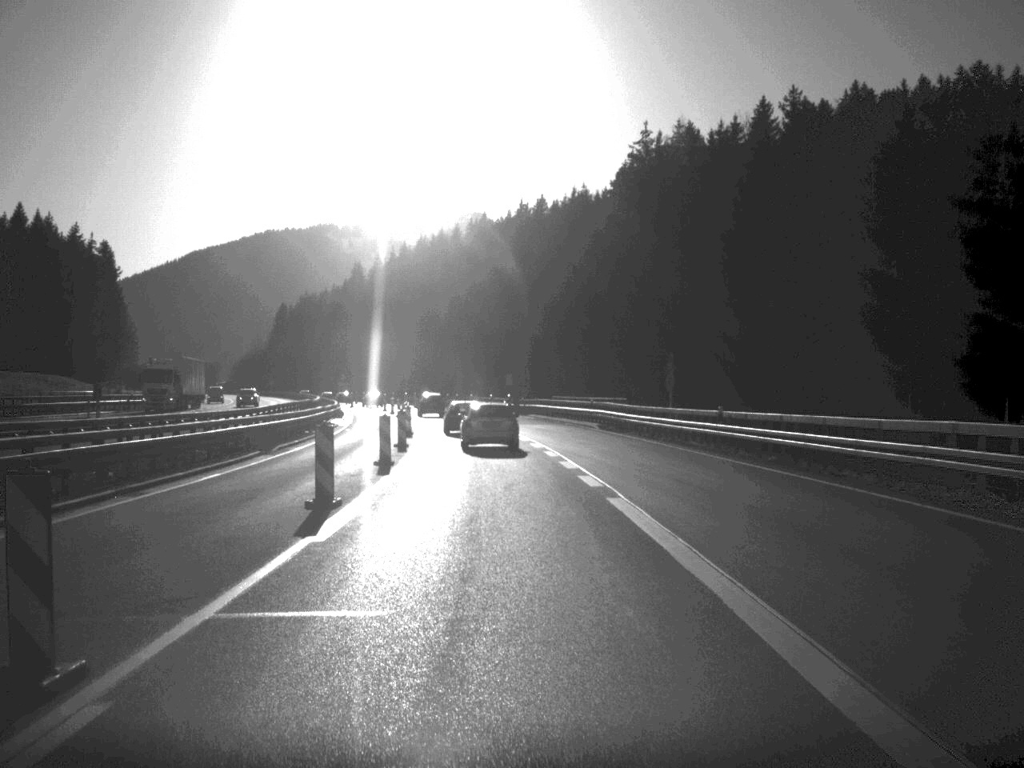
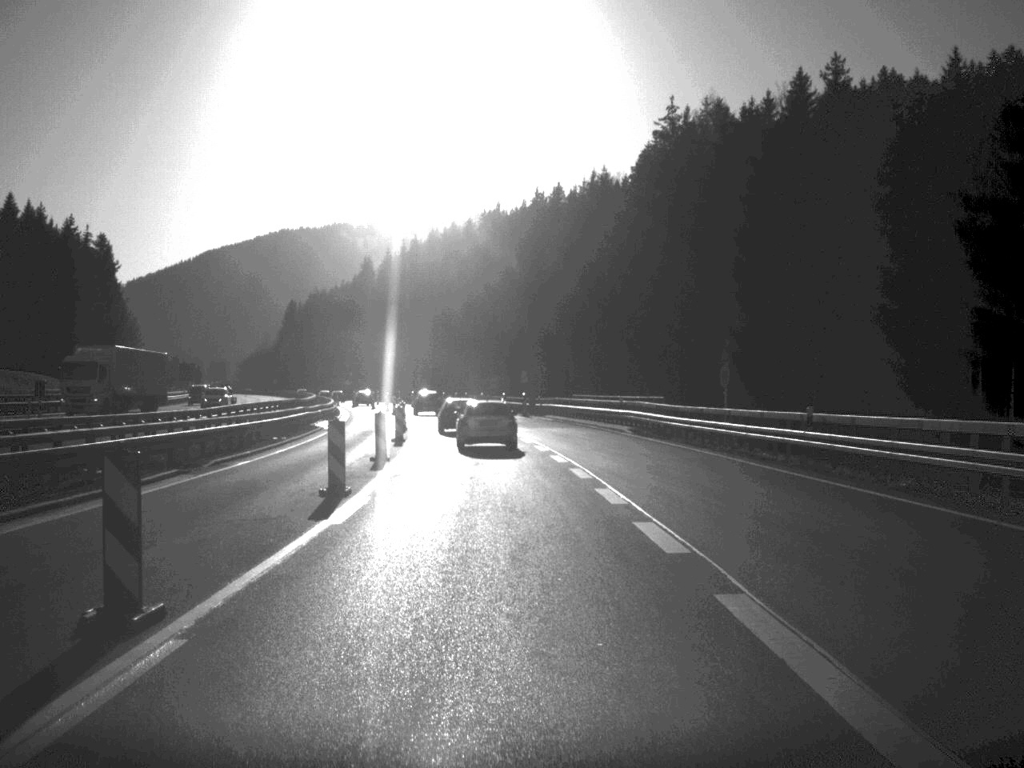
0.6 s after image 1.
(-0.1, +10.3) m; -1°
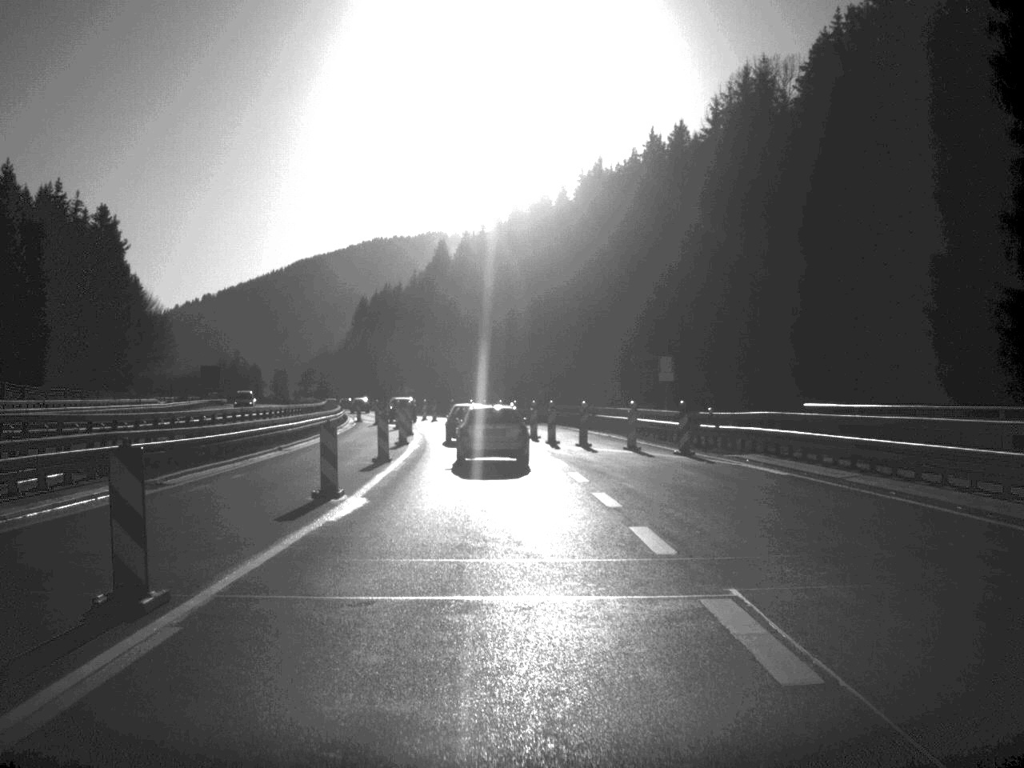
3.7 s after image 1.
(-1.7, +47.4) m; -4°
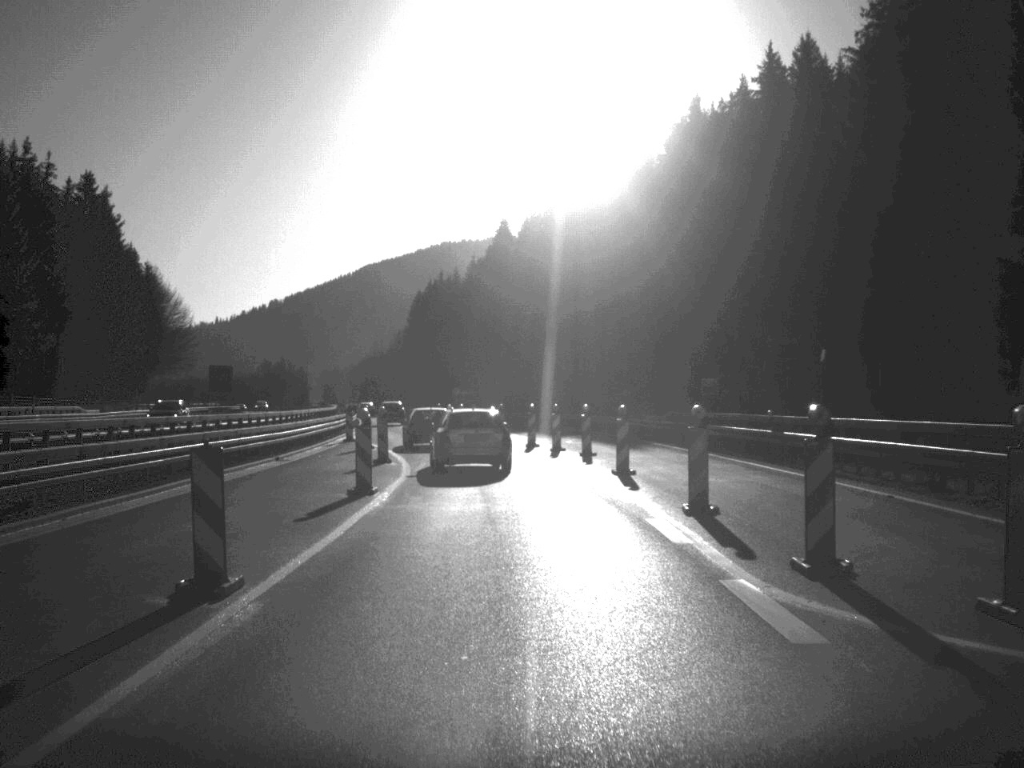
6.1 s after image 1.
(-1.0, +34.2) m; -3°
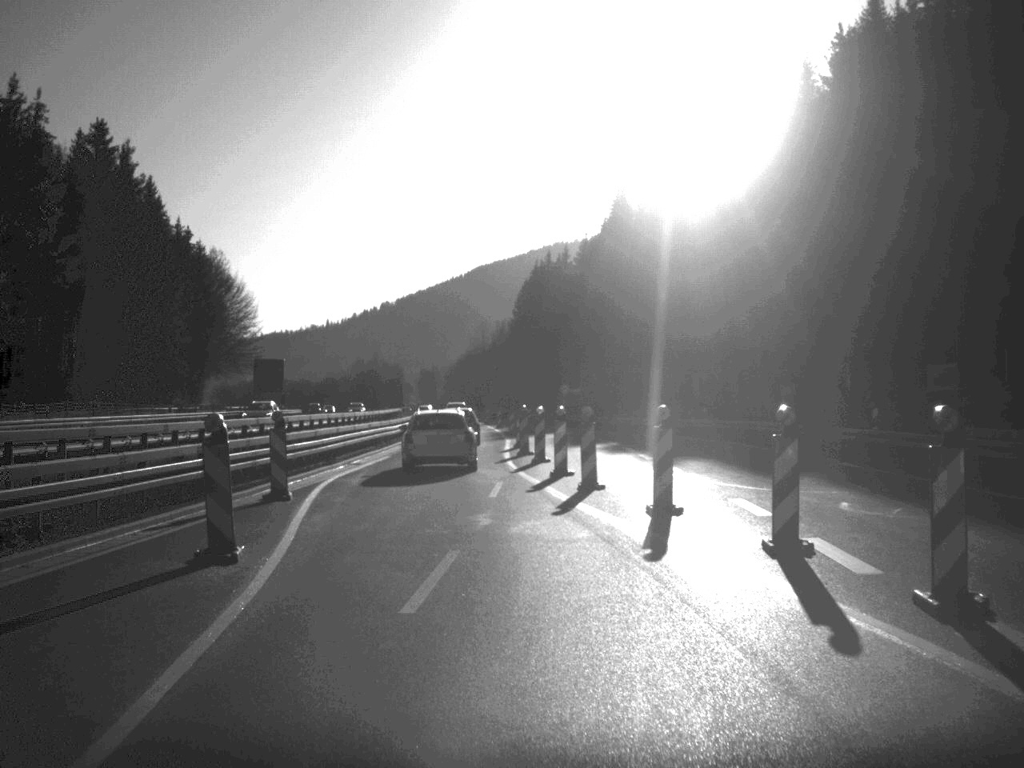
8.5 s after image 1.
(-1.2, +32.2) m; -5°
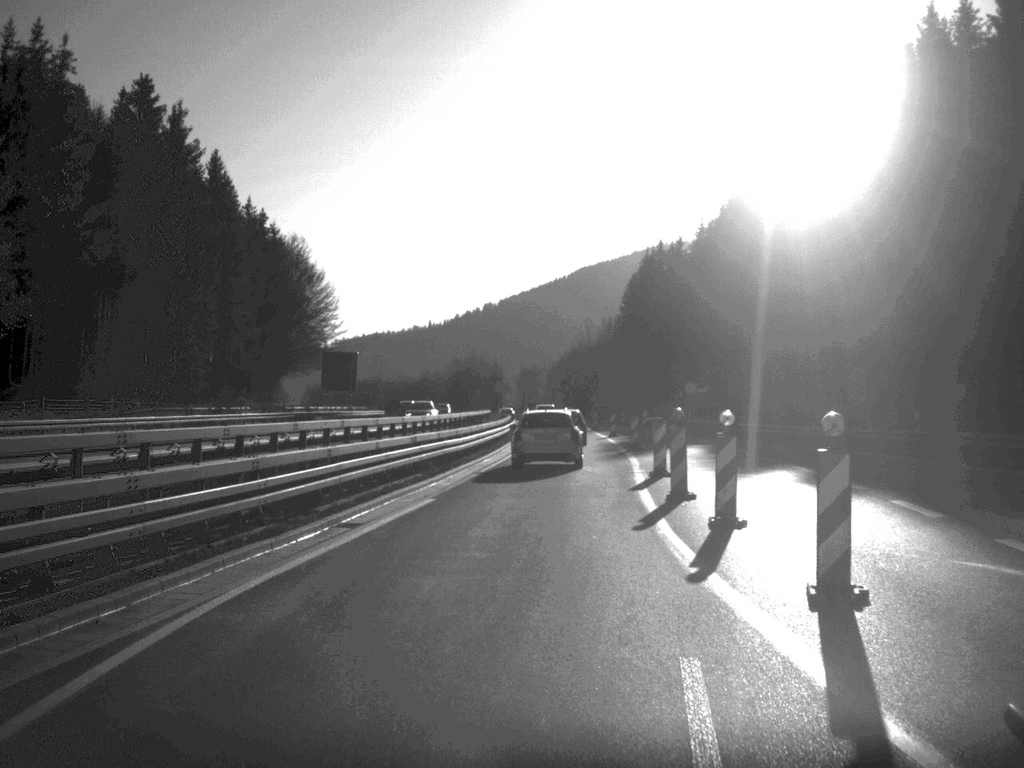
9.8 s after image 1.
(-0.8, +17.7) m; -4°
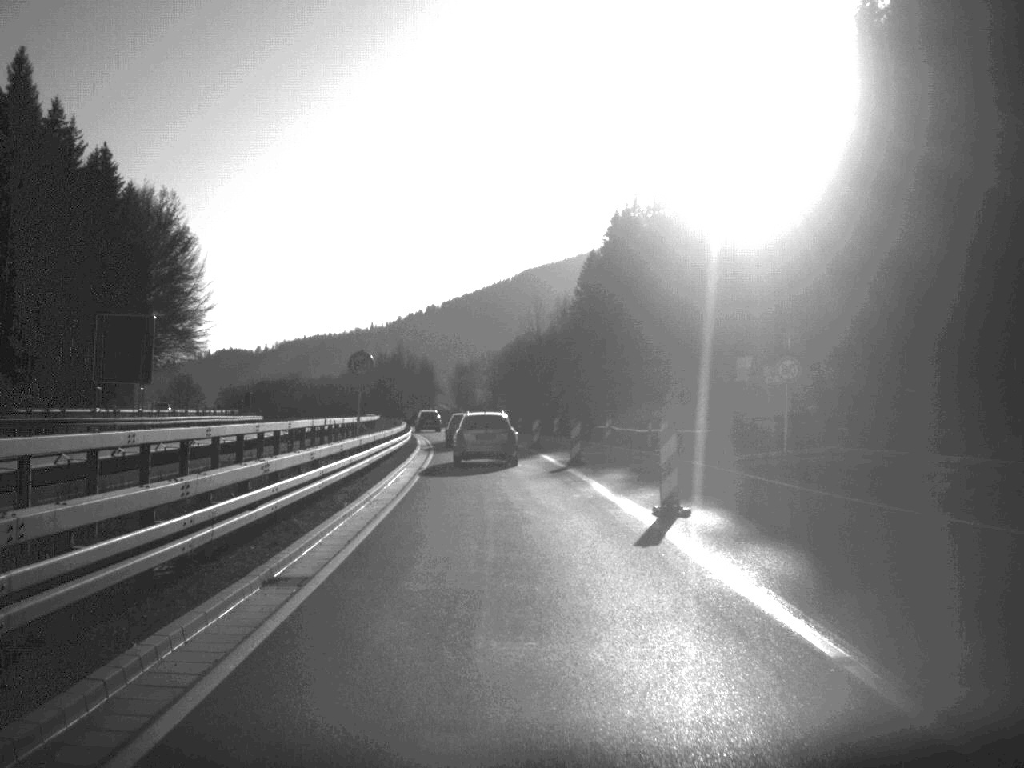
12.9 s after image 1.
(+1.4, +44.5) m; +2°
